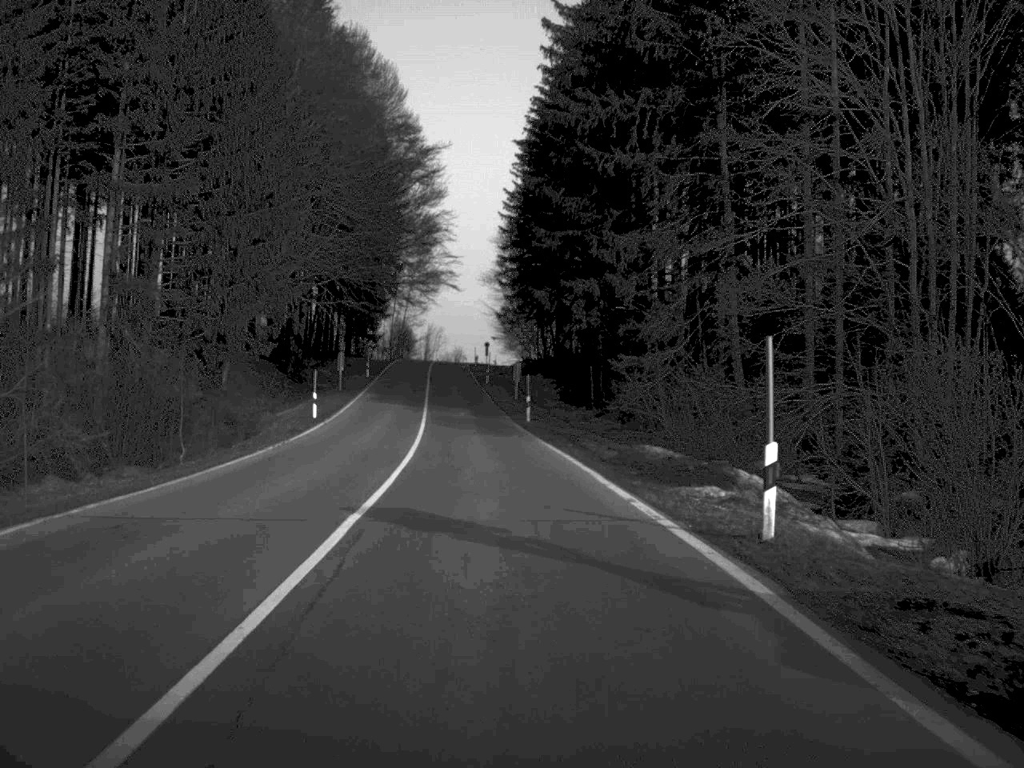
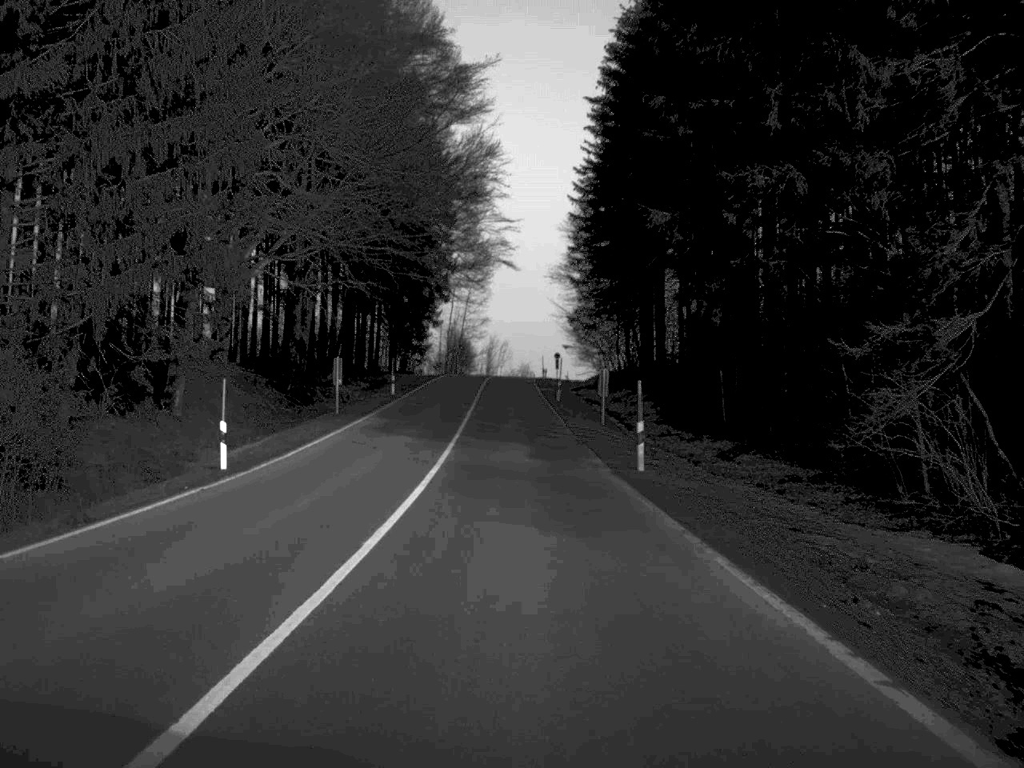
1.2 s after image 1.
(-0.7, +25.5) m; -3°
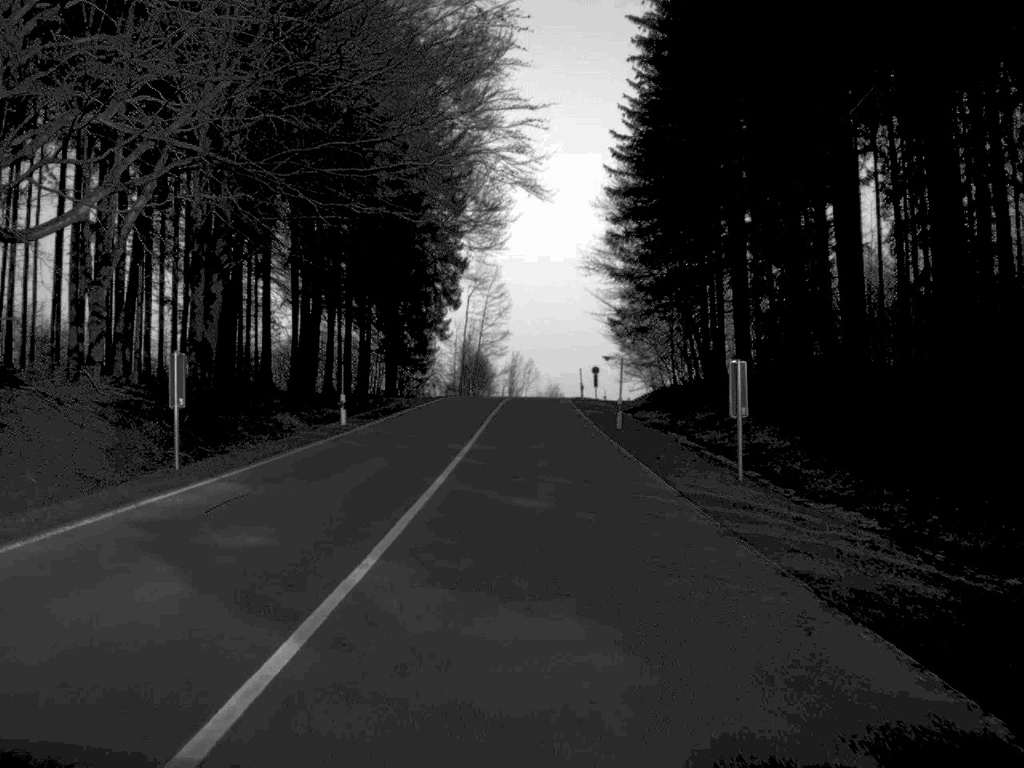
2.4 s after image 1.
(-0.4, +26.6) m; -1°
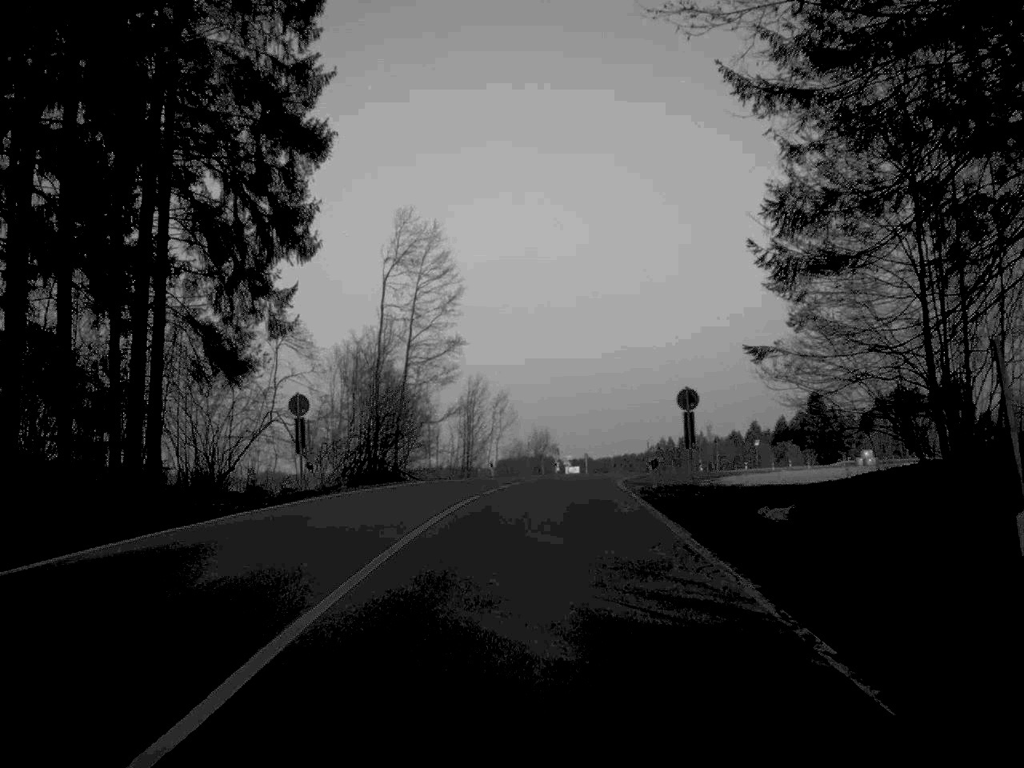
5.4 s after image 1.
(+0.6, +68.5) m; +1°
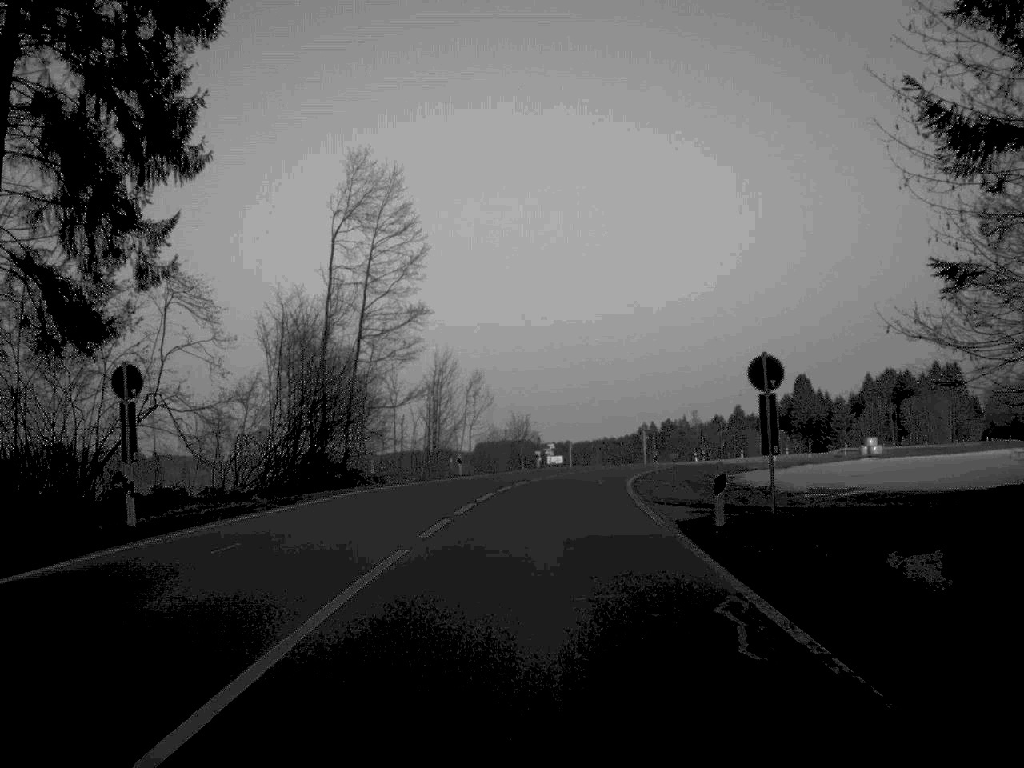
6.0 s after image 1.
(+0.1, +13.7) m; +1°
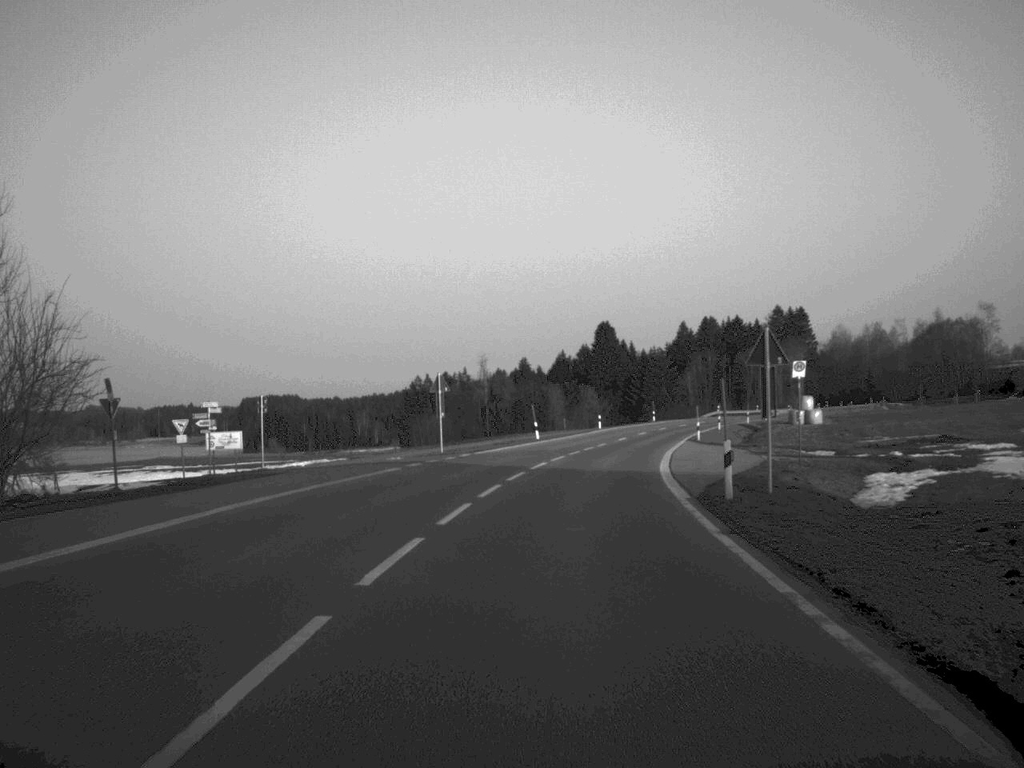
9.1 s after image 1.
(+5.5, +70.8) m; +10°
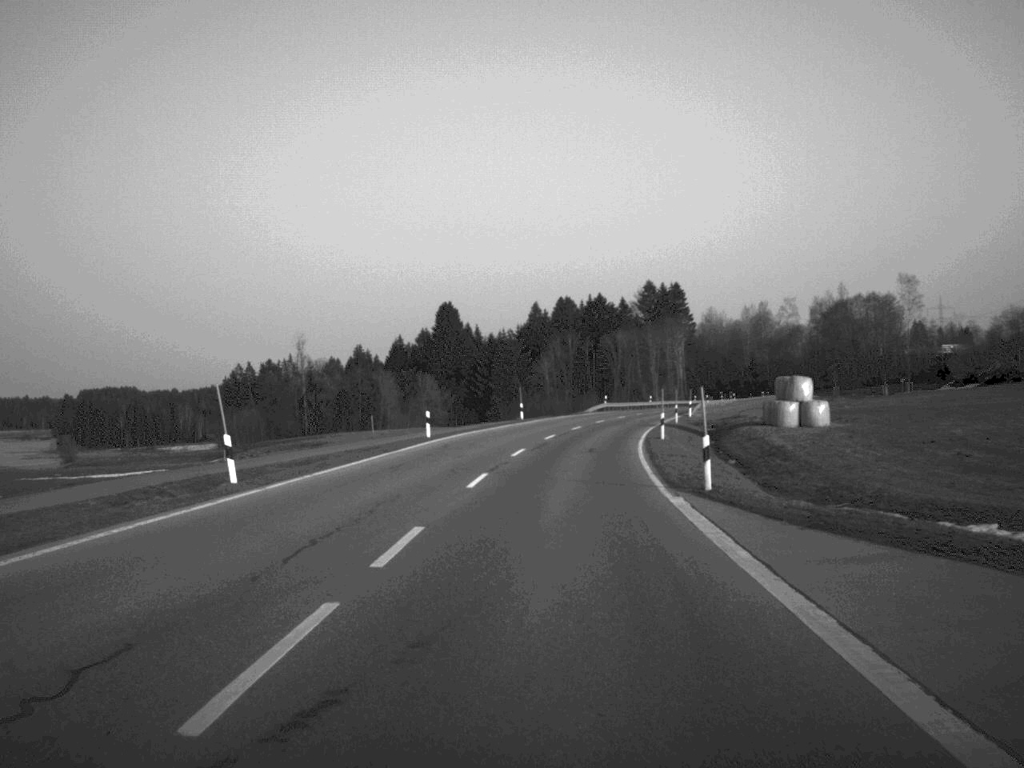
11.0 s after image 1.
(+3.1, +46.0) m; +7°
